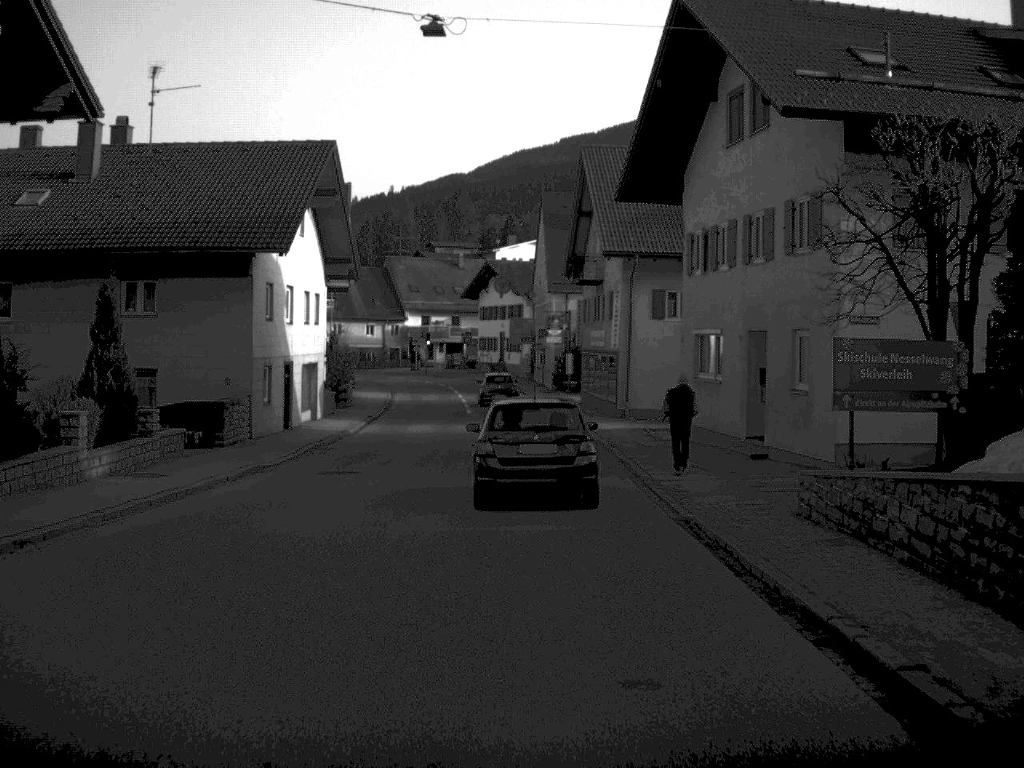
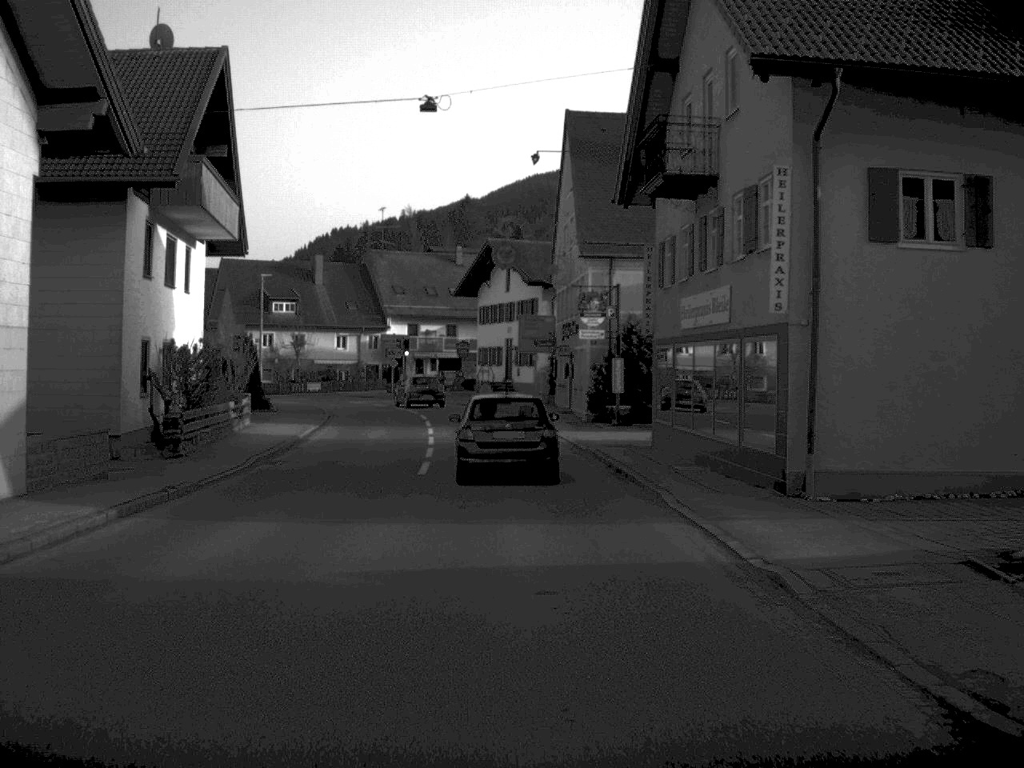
(0.0, +27.3) m; -1°
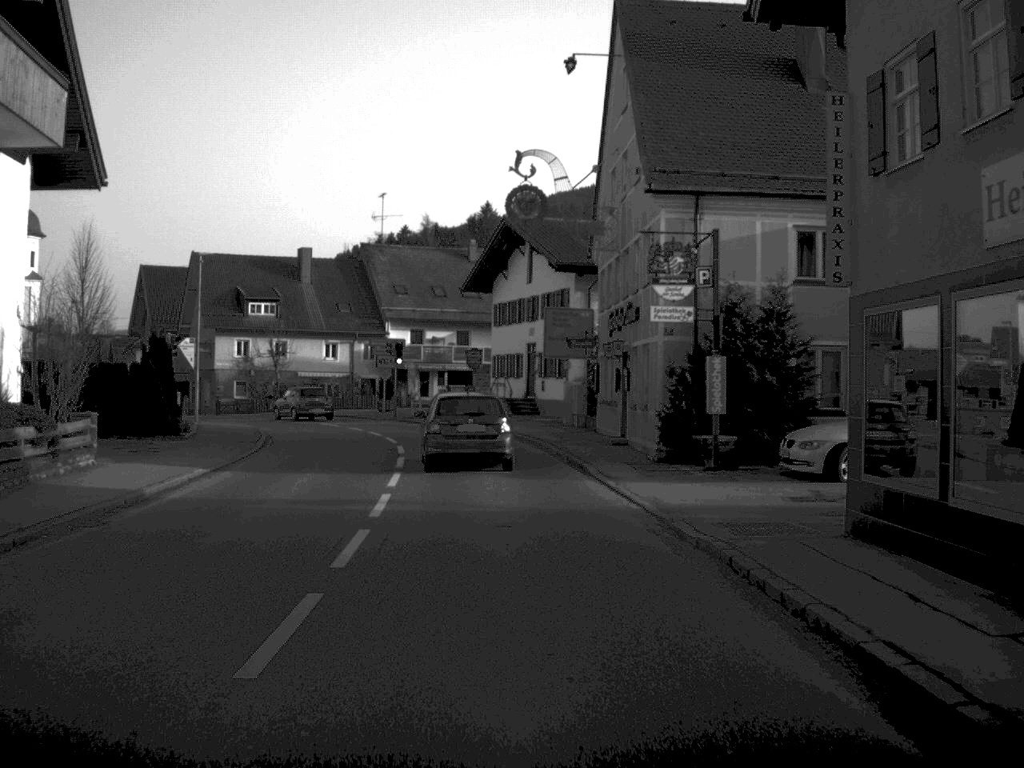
(-0.1, +16.0) m; -1°
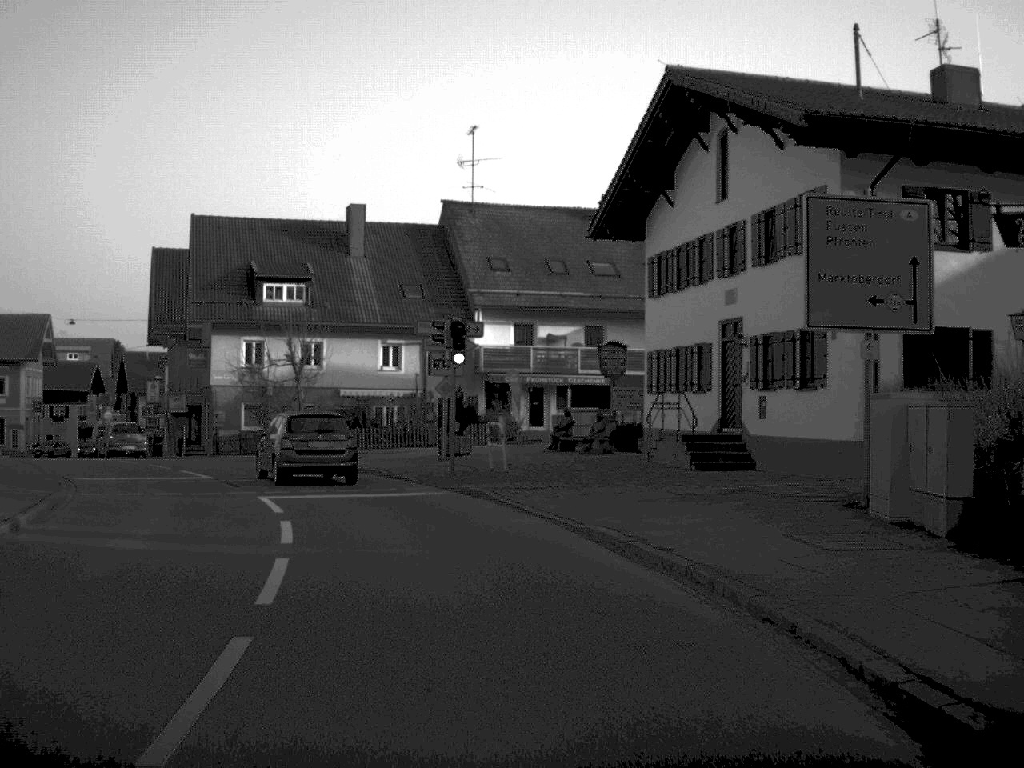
(-1.1, +28.6) m; -6°
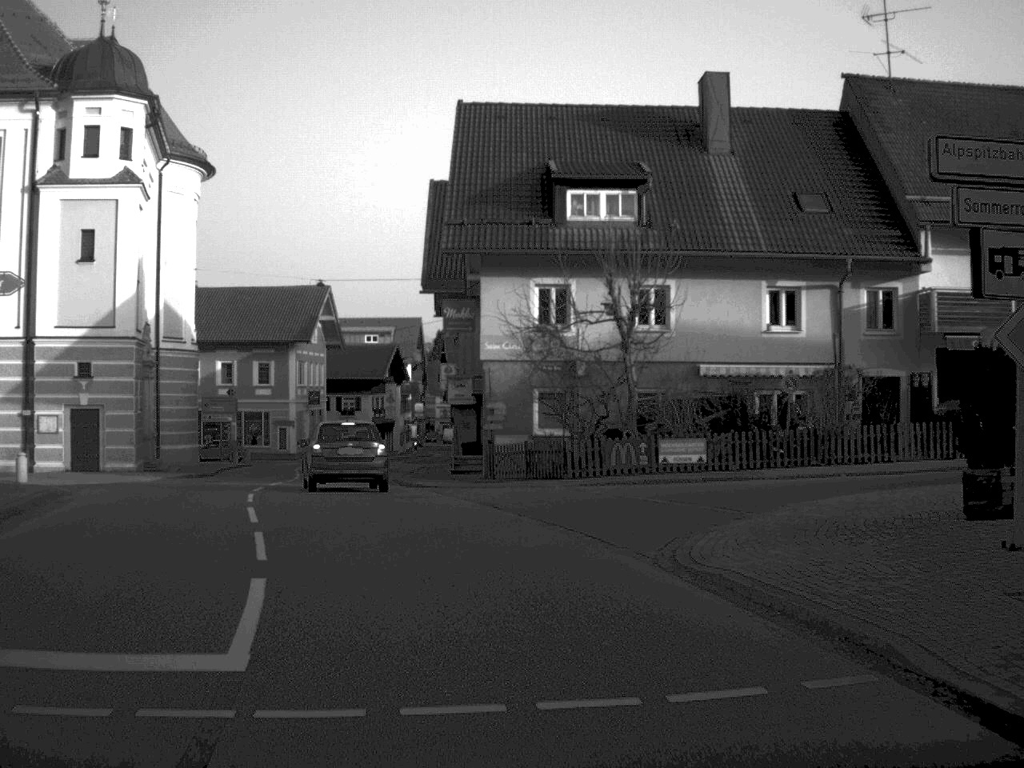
(-2.9, +21.1) m; -16°
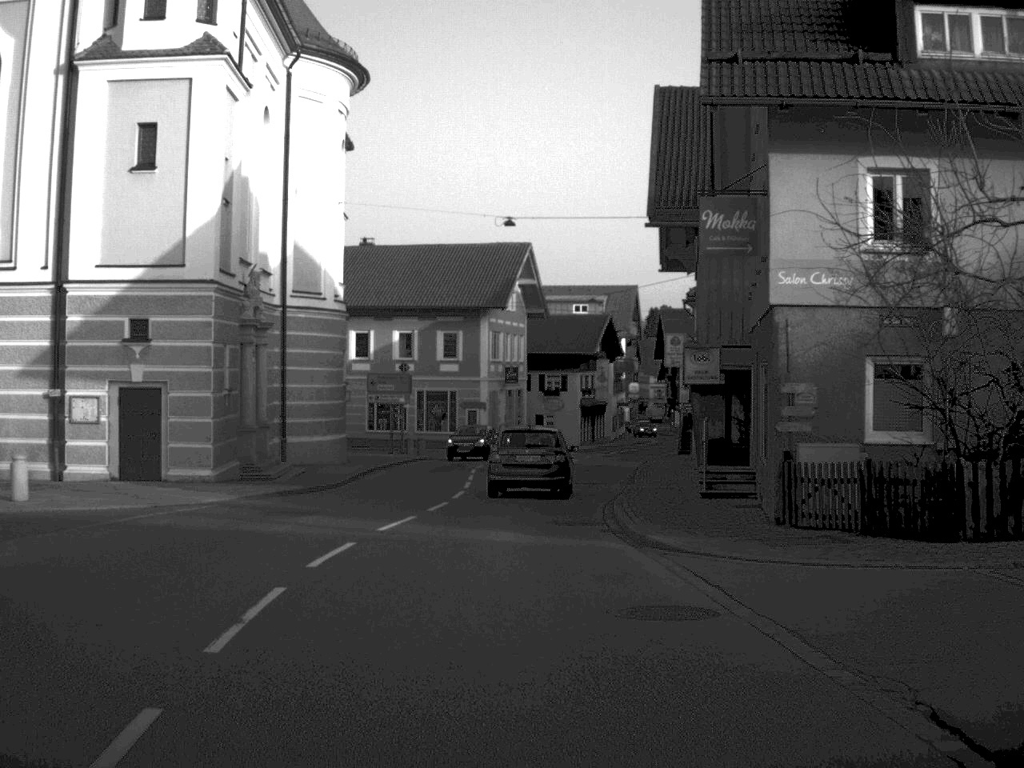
(-1.2, +14.1) m; -9°
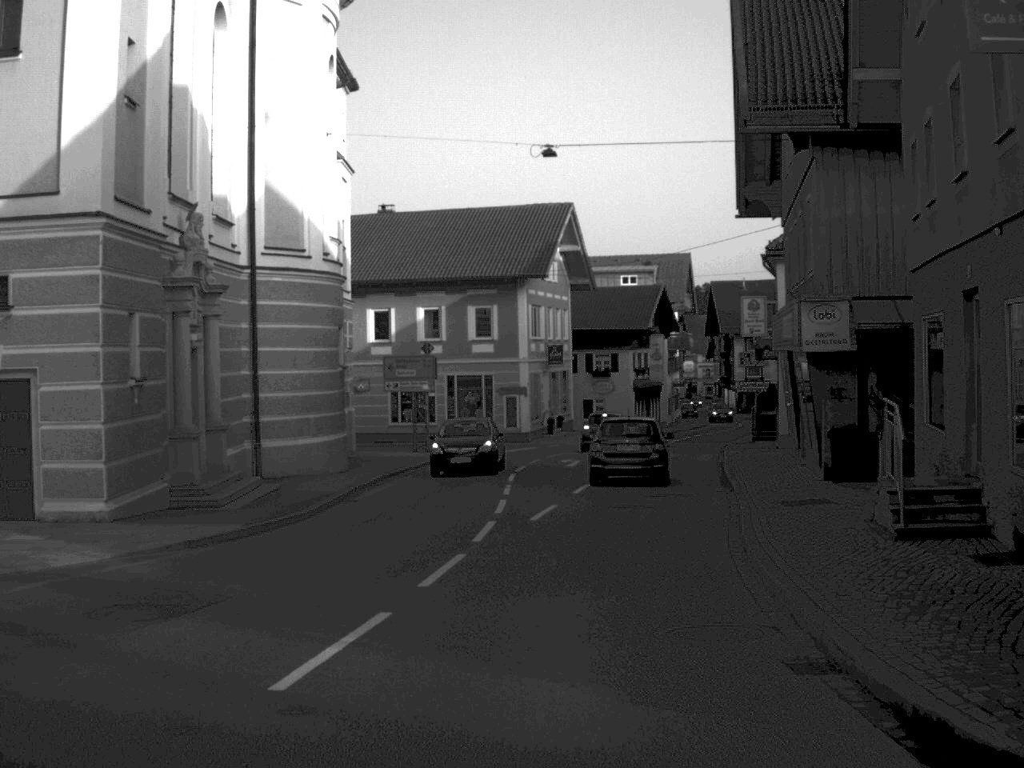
(-0.2, +9.6) m; -2°
